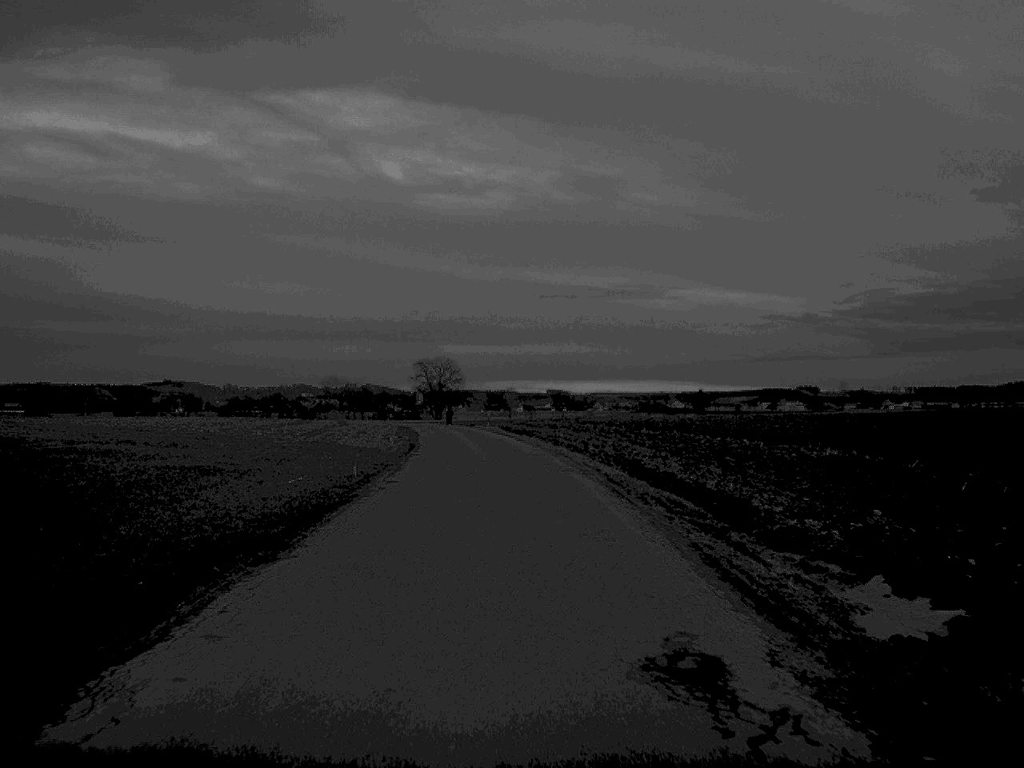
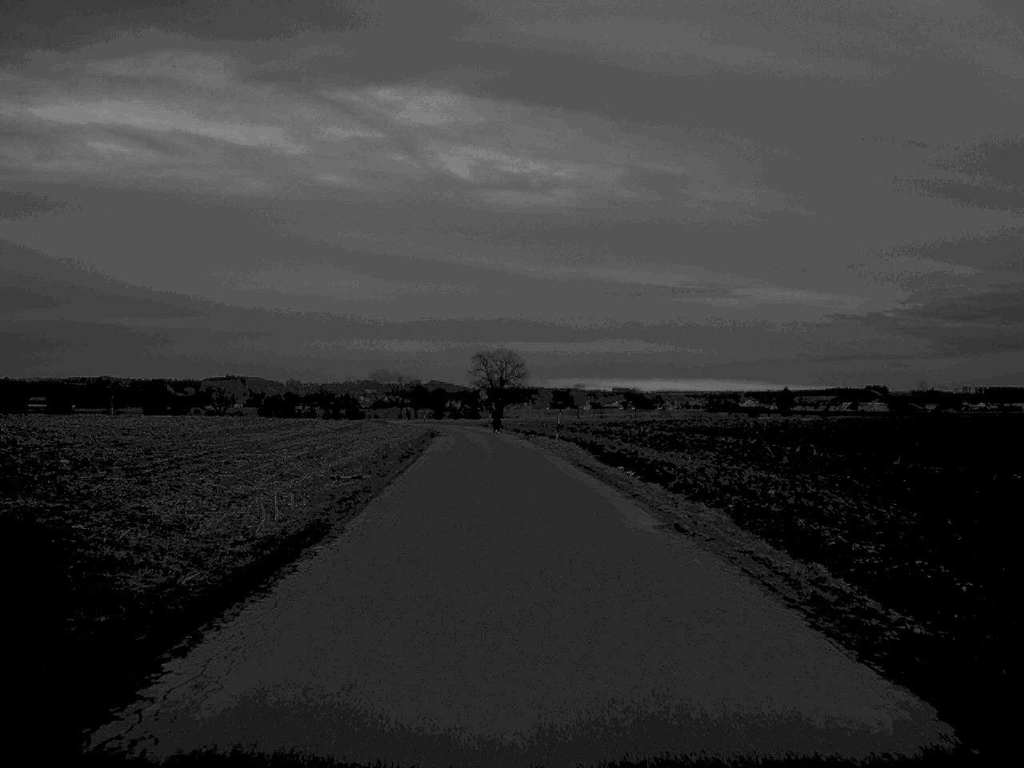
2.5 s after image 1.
(-1.1, +37.4) m; -3°
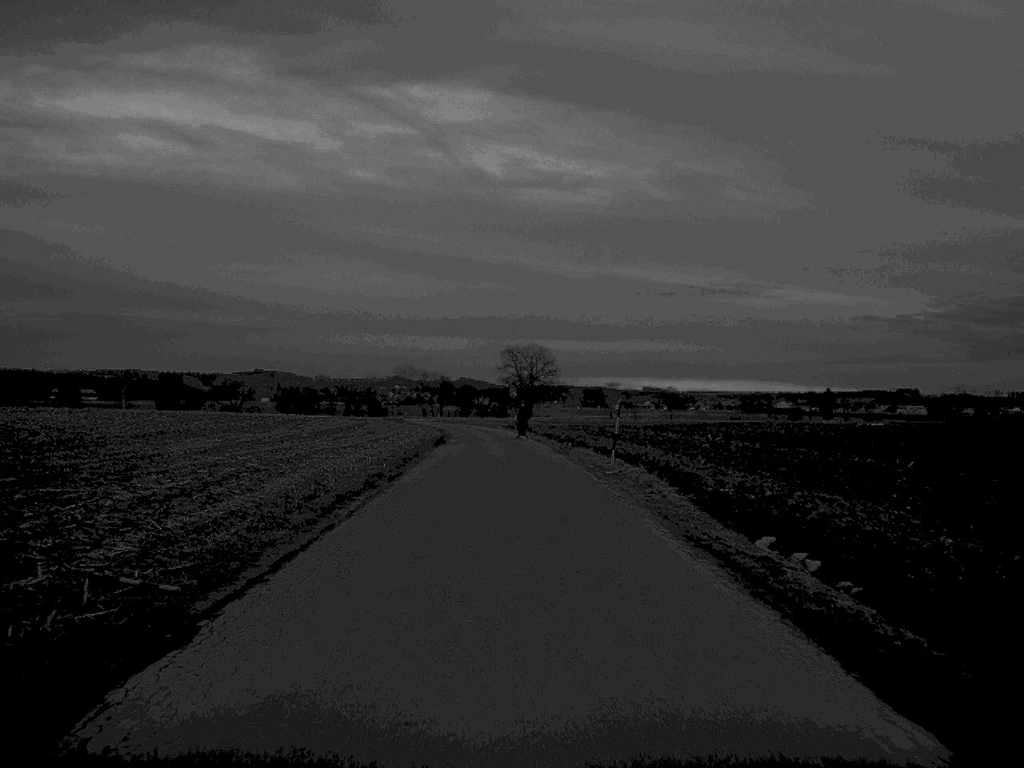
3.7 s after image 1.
(-0.2, +17.5) m; -1°
